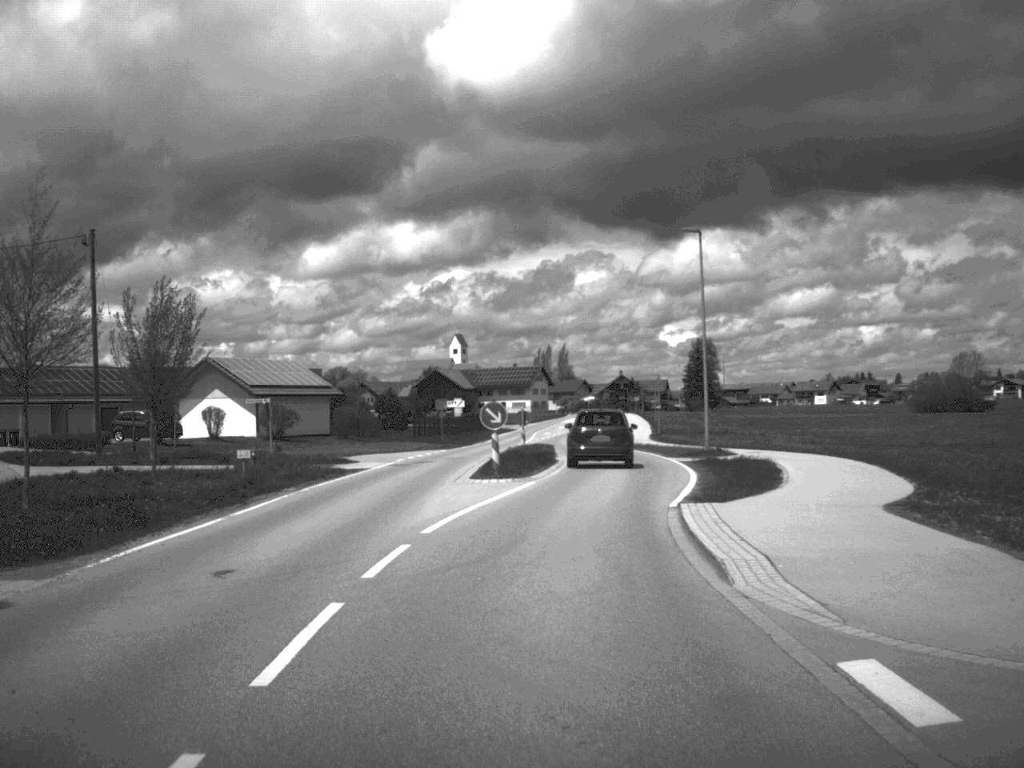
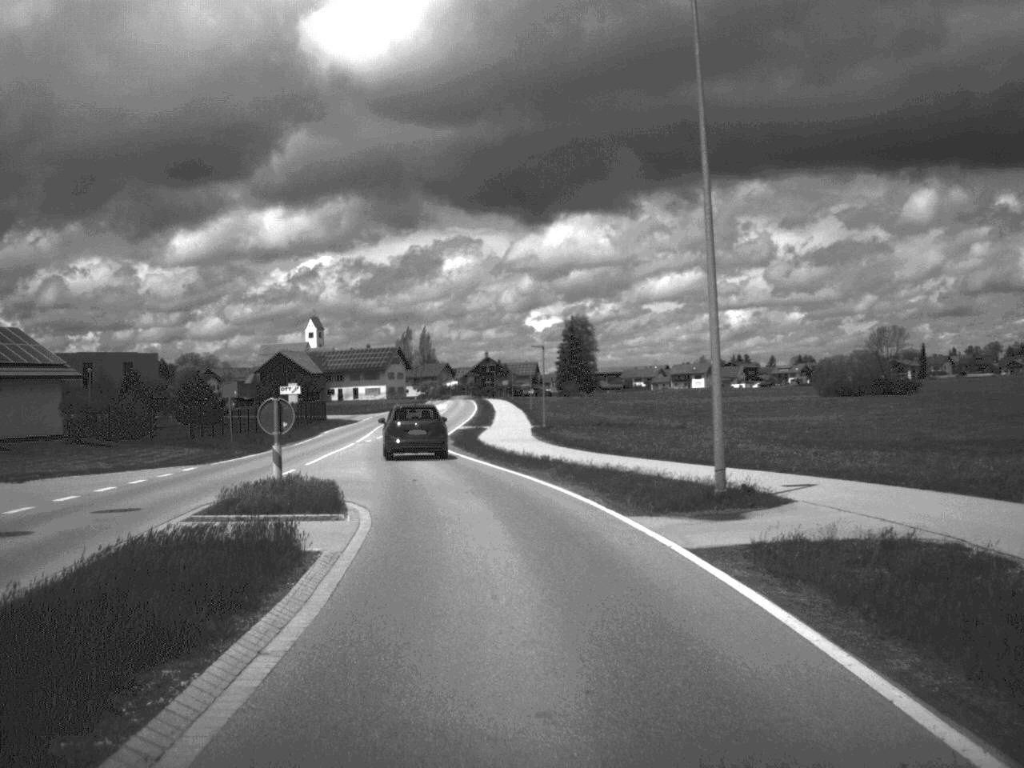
(+1.6, +27.3) m; +6°
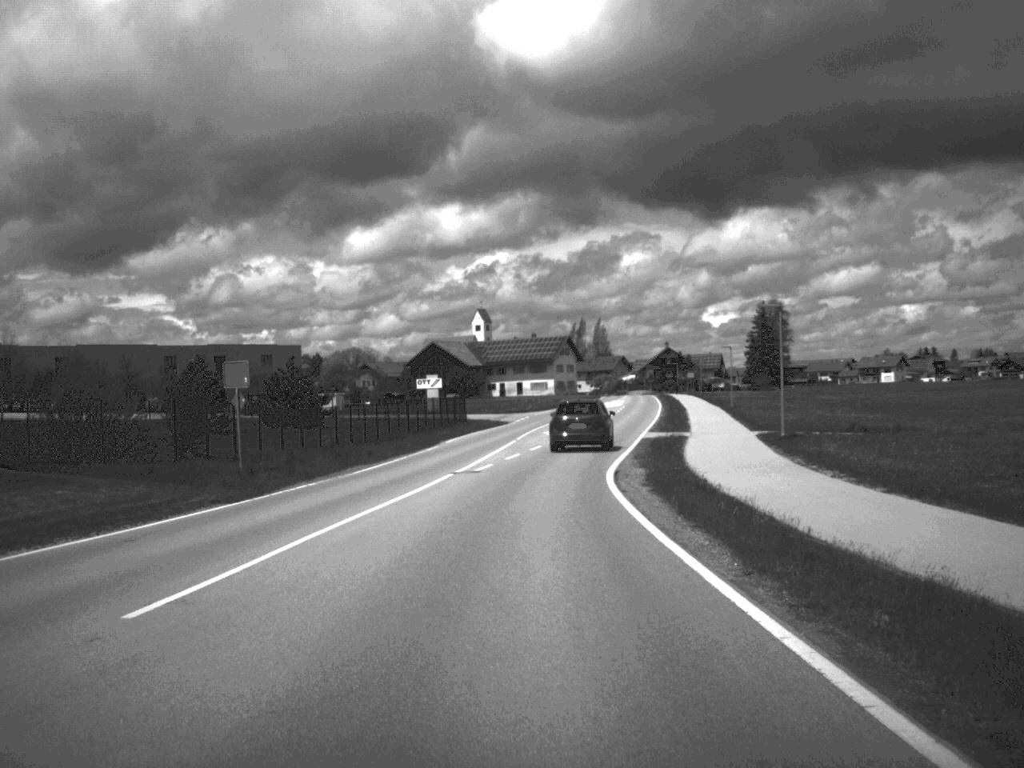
(-1.7, +26.4) m; -8°
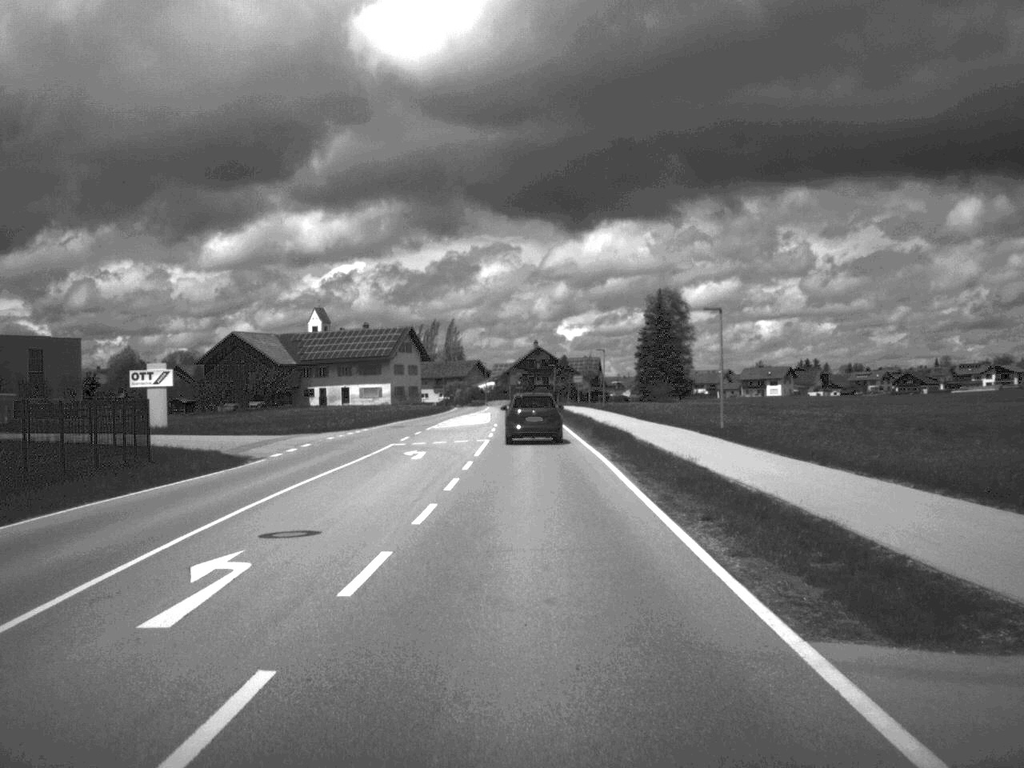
(+2.5, +48.3) m; +7°
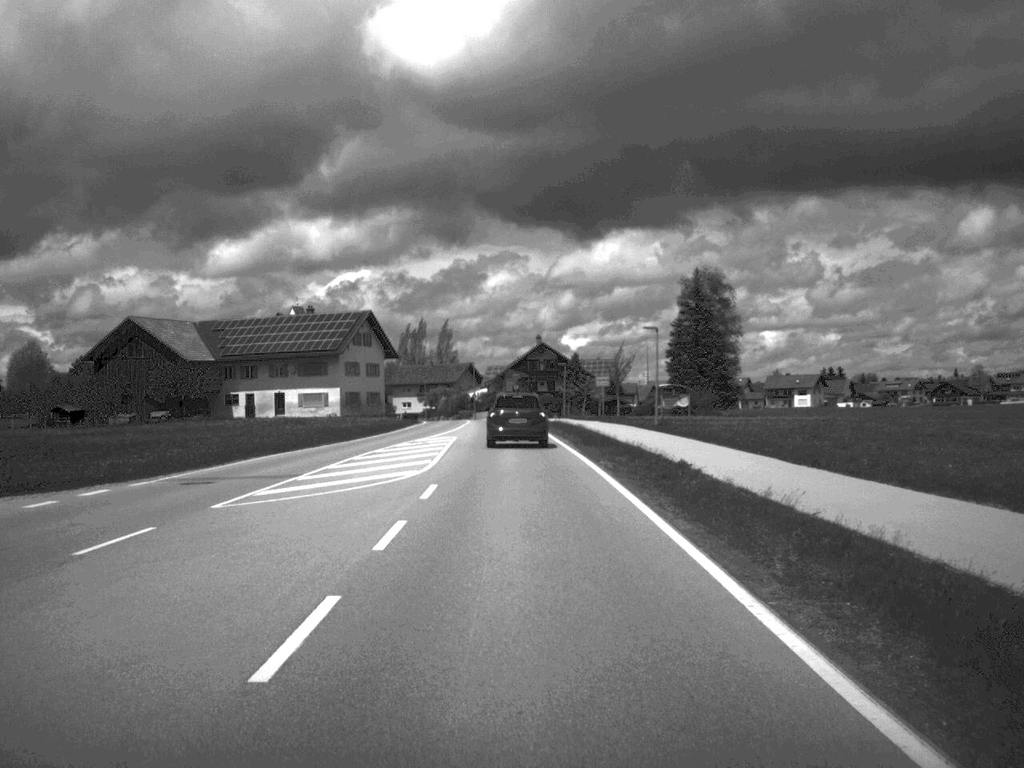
(+0.1, +40.3) m; 0°
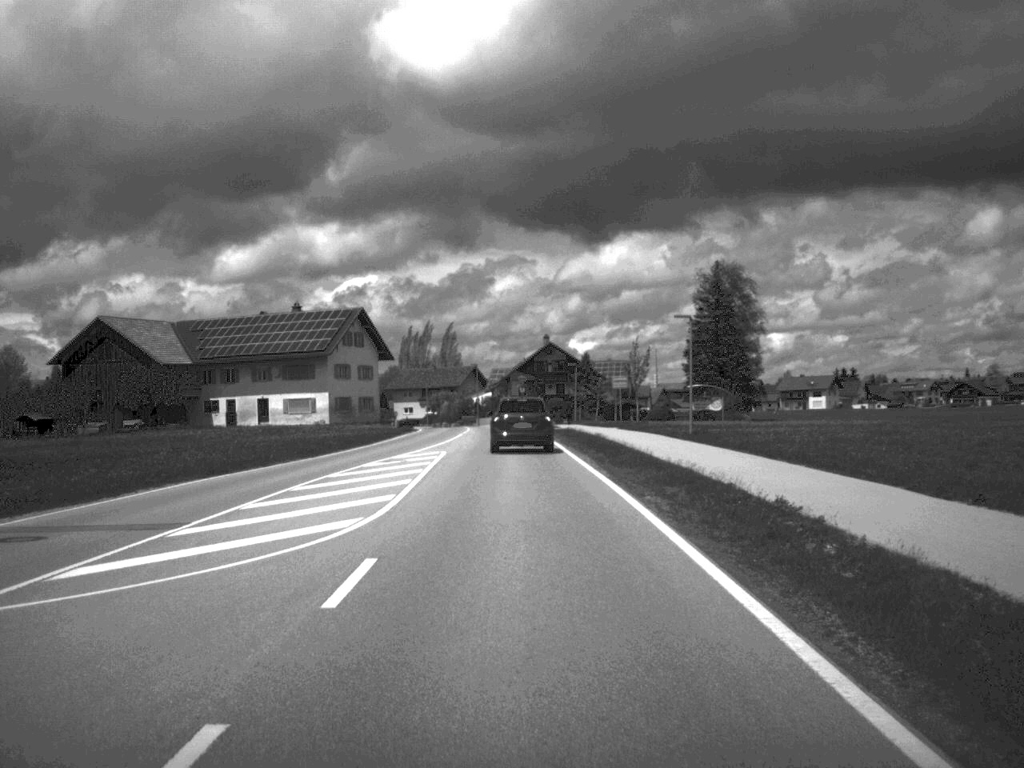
(0.0, +9.9) m; 0°
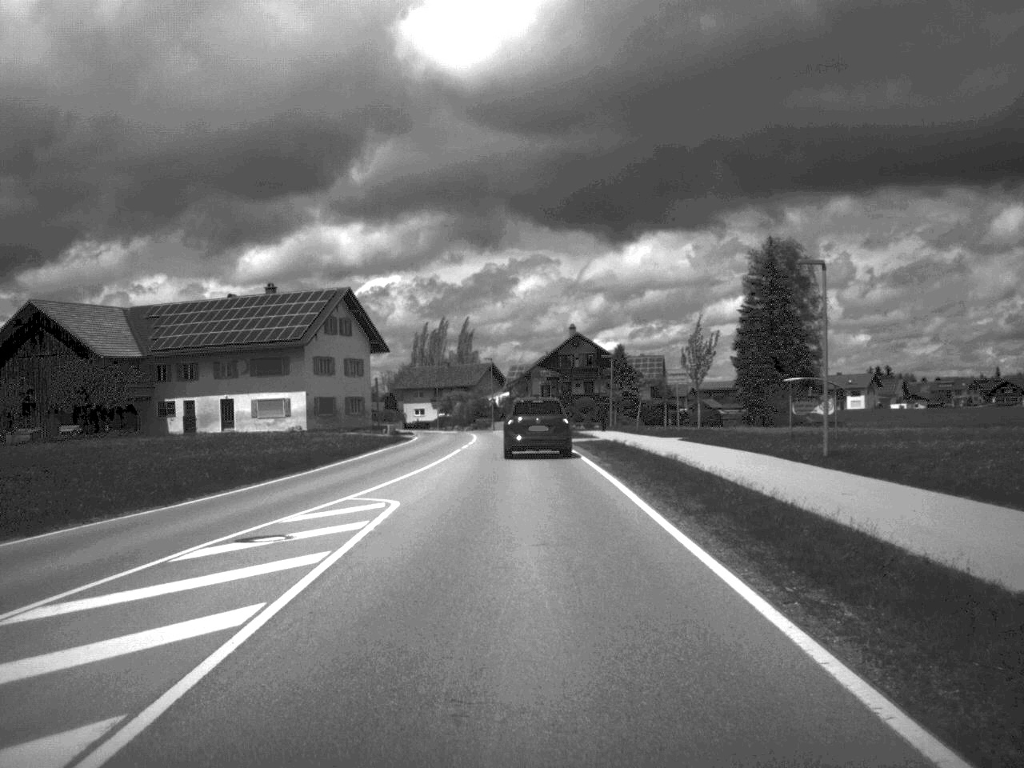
(-0.2, +18.9) m; -1°
